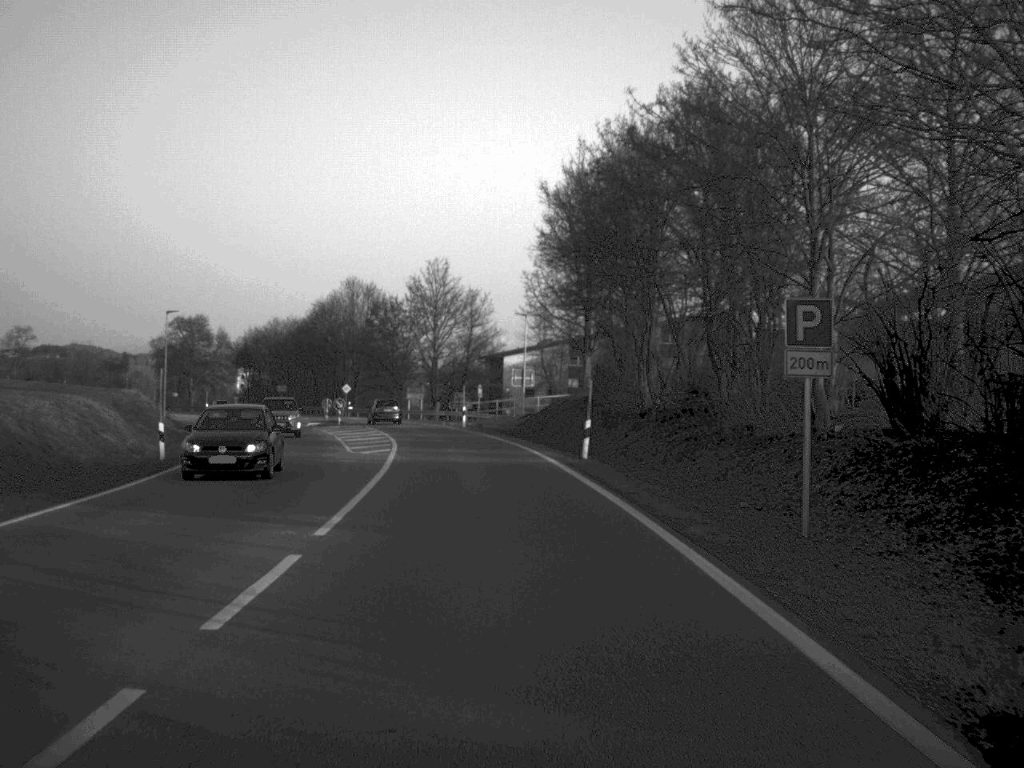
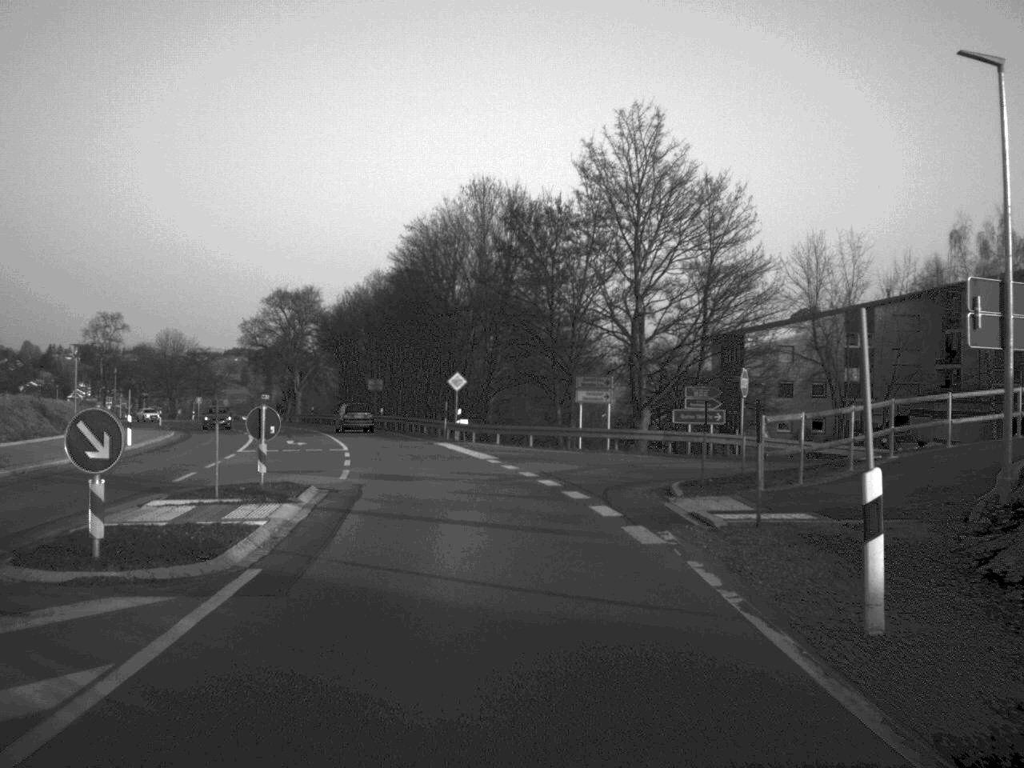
(-3.7, +55.2) m; -9°
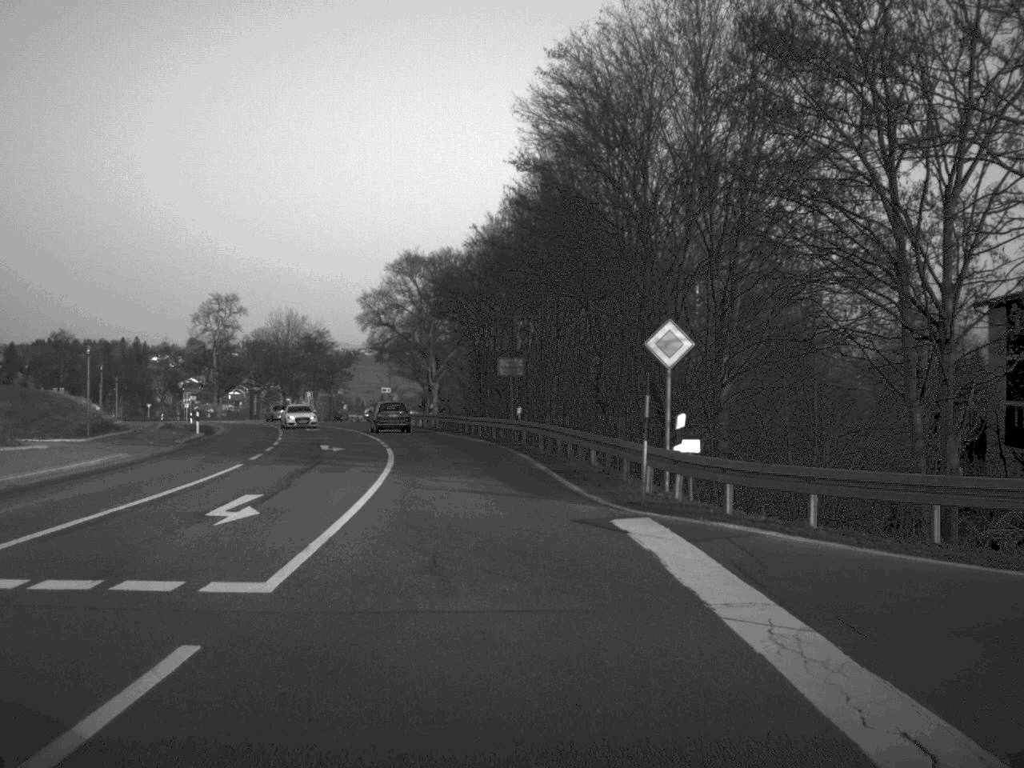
(-2.1, +31.5) m; -8°
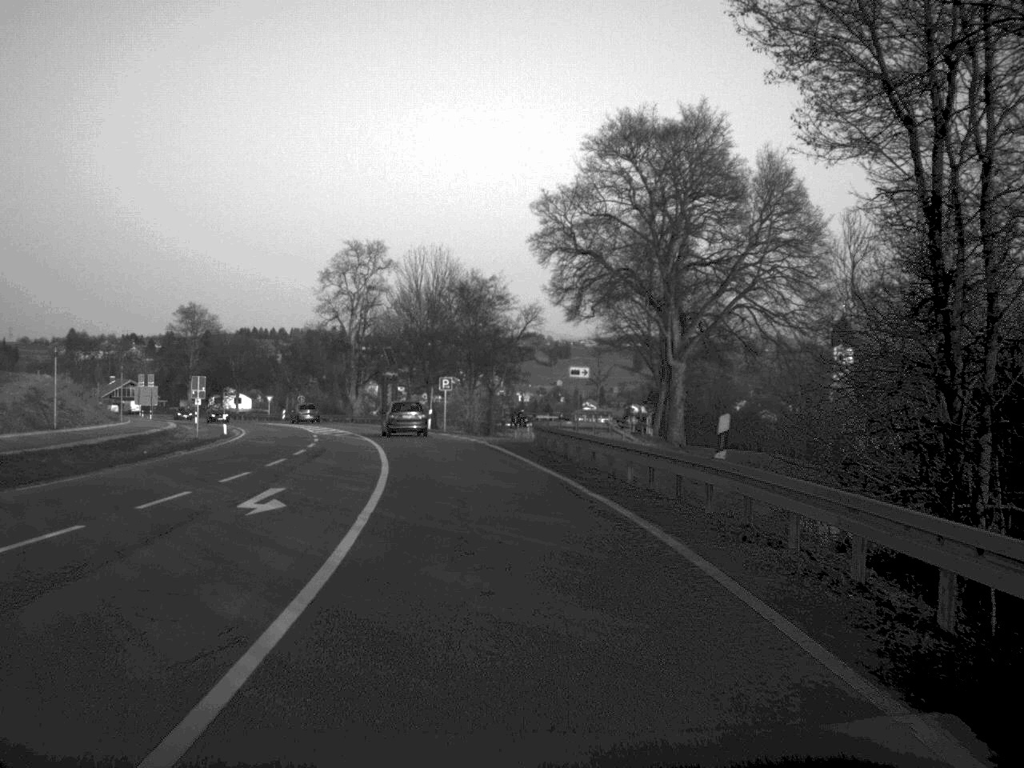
(-4.4, +51.6) m; -10°
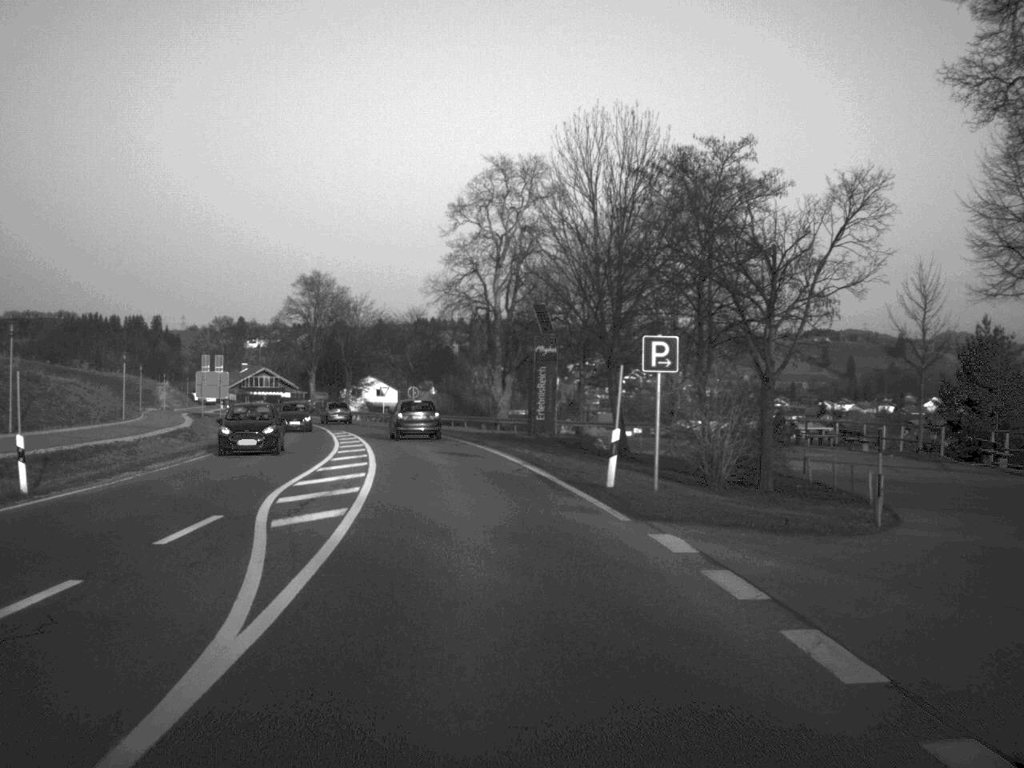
(-2.8, +40.6) m; -8°
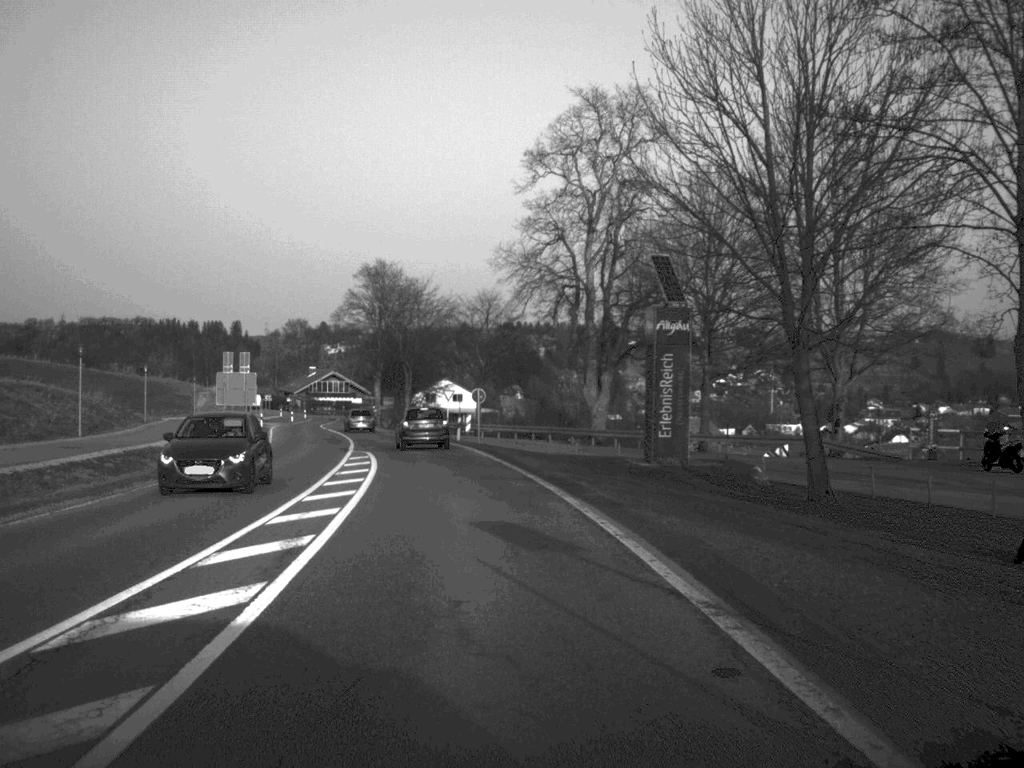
(-0.7, +19.1) m; -4°
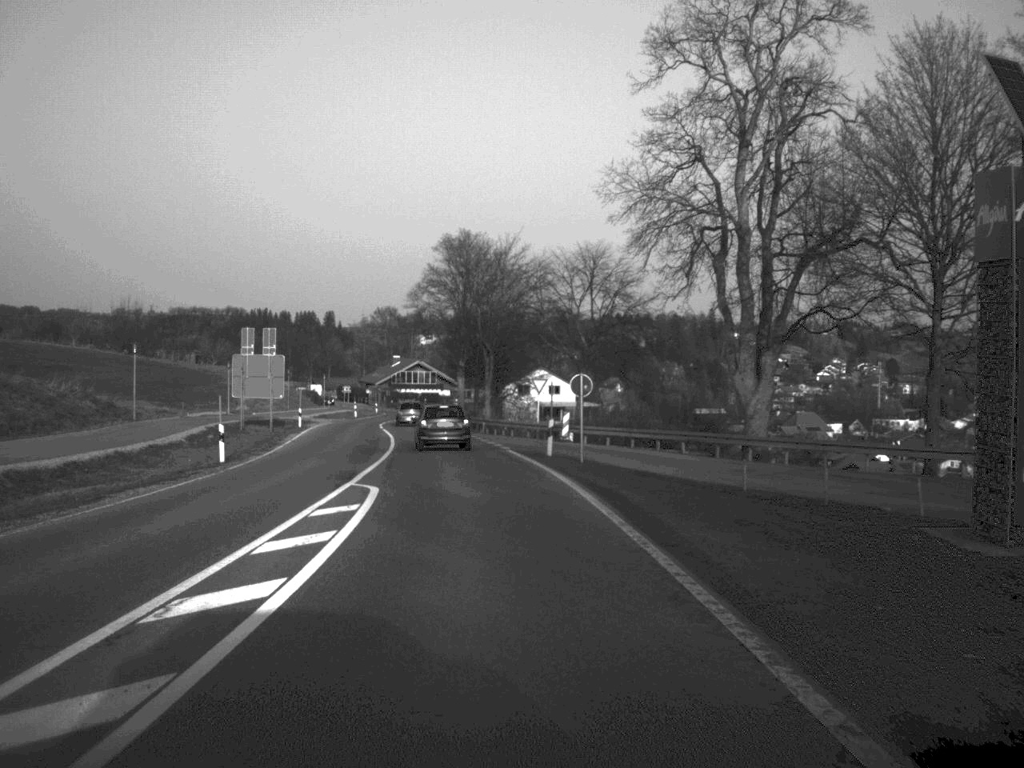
(-0.7, +19.8) m; -4°
